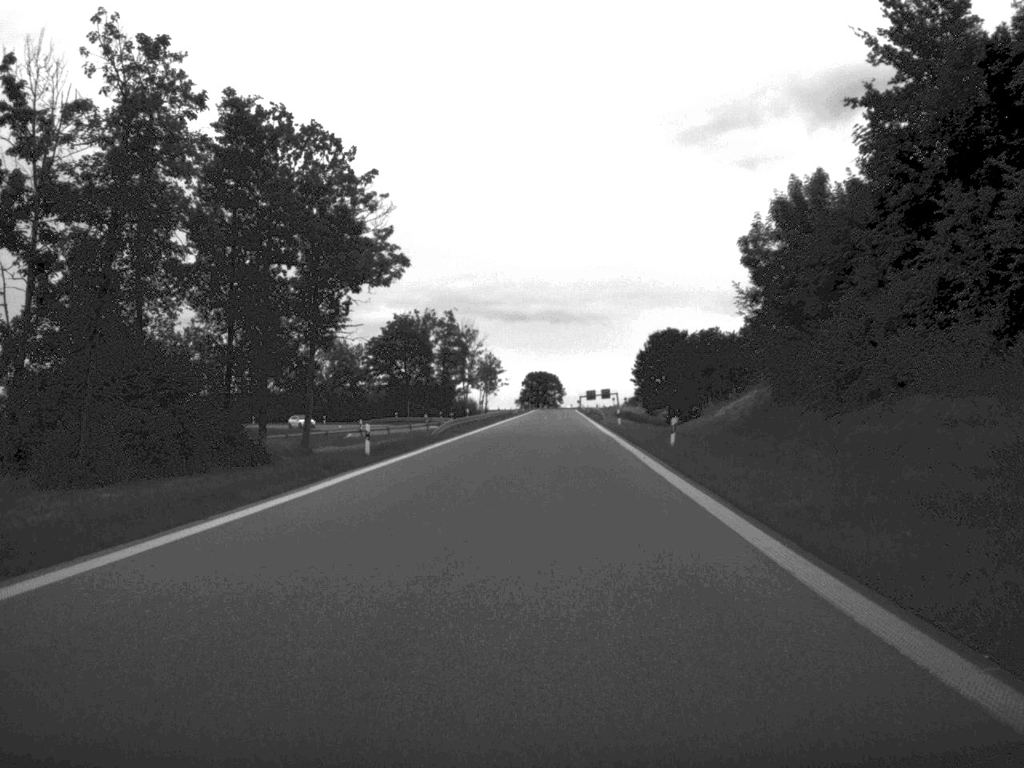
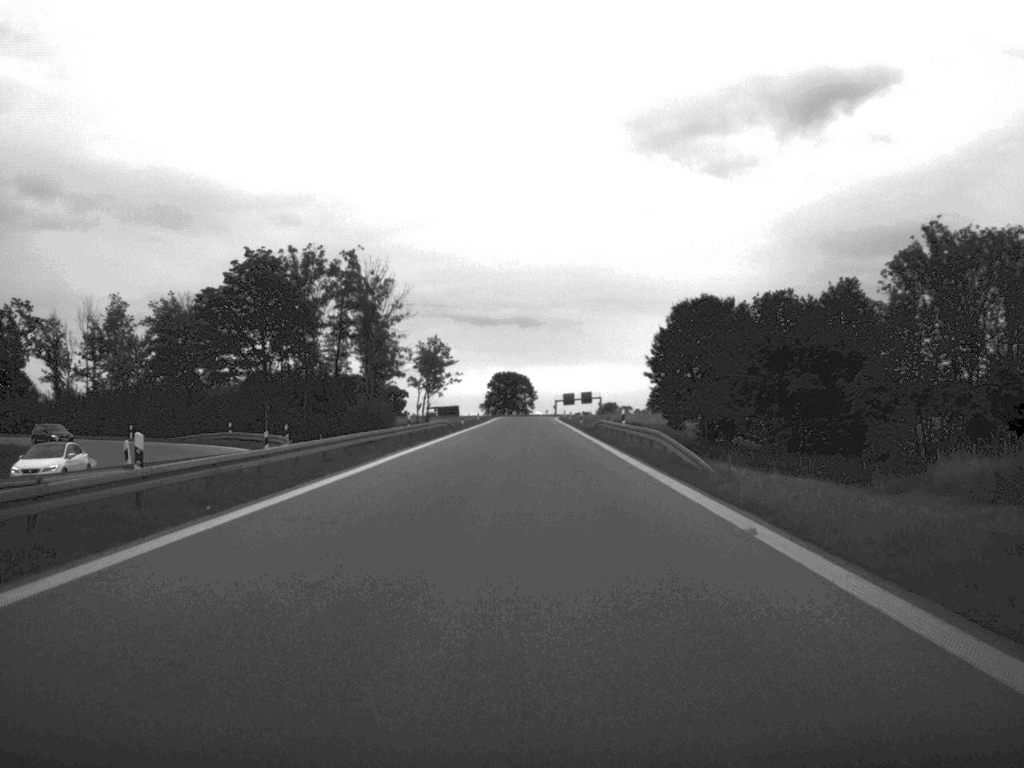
(+1.1, +63.2) m; +1°
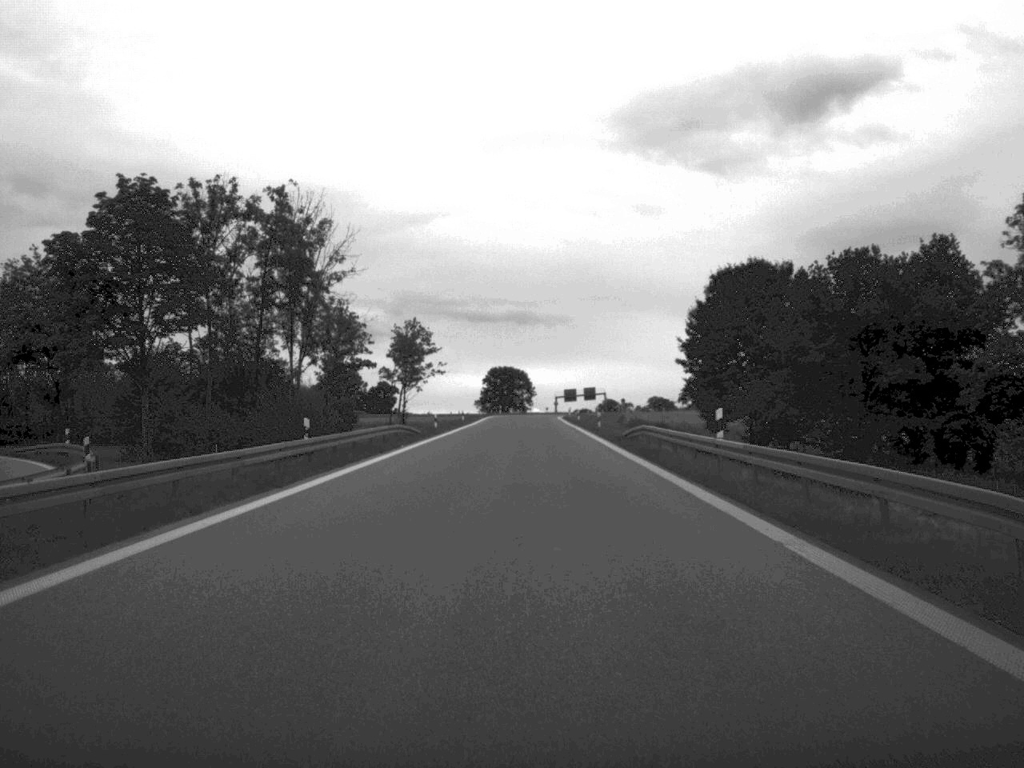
(0.0, +25.9) m; 0°
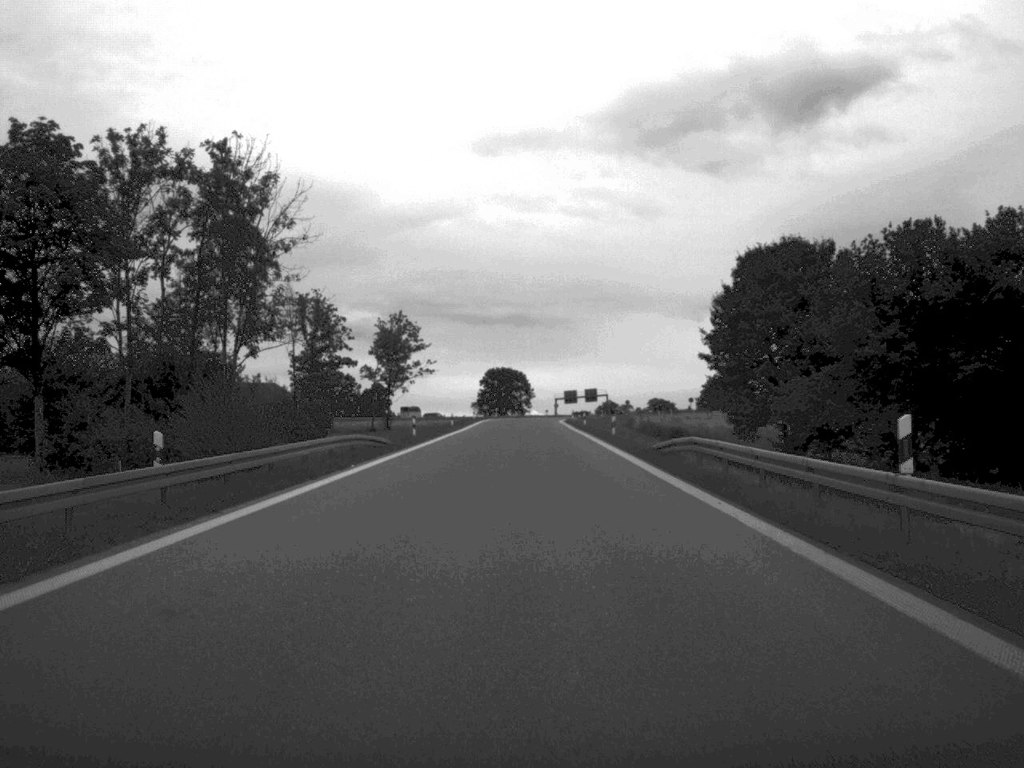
(0.0, +12.5) m; 0°
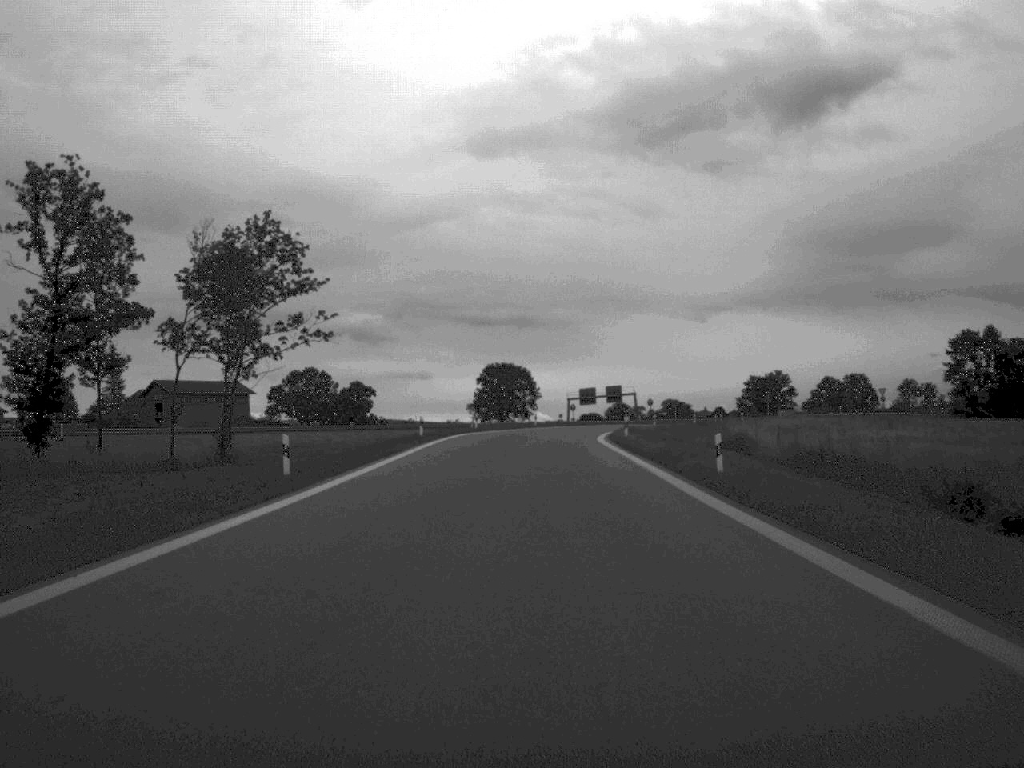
(0.0, +59.9) m; 0°
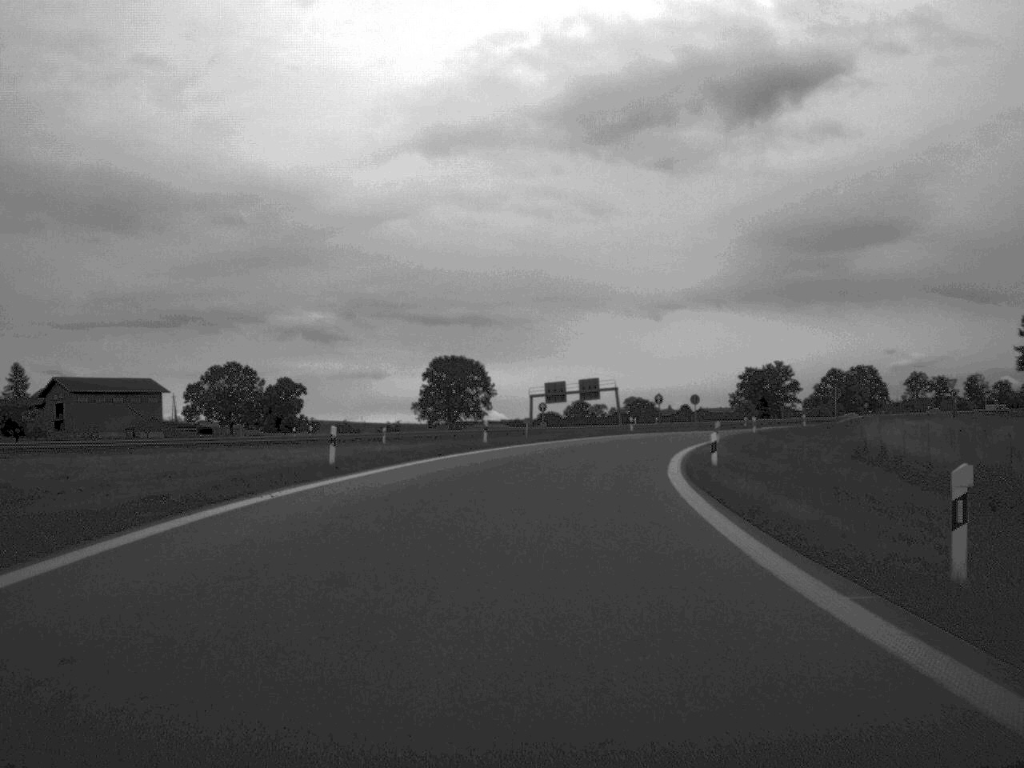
(+0.5, +45.6) m; +2°
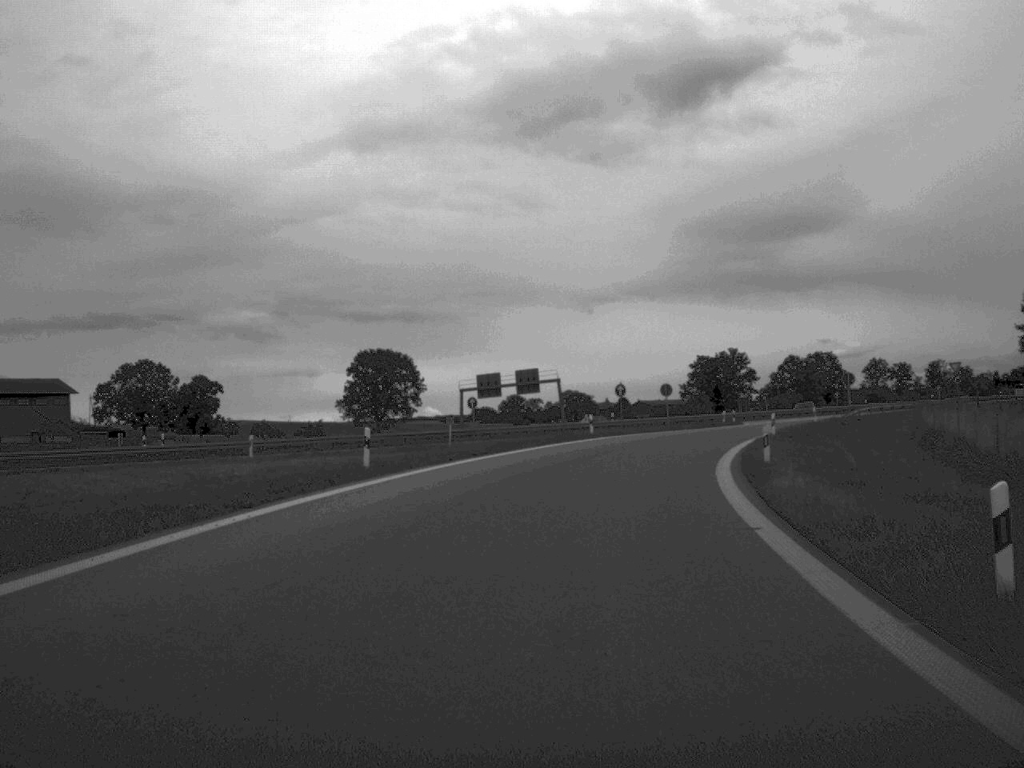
(+0.5, +20.5) m; +3°
